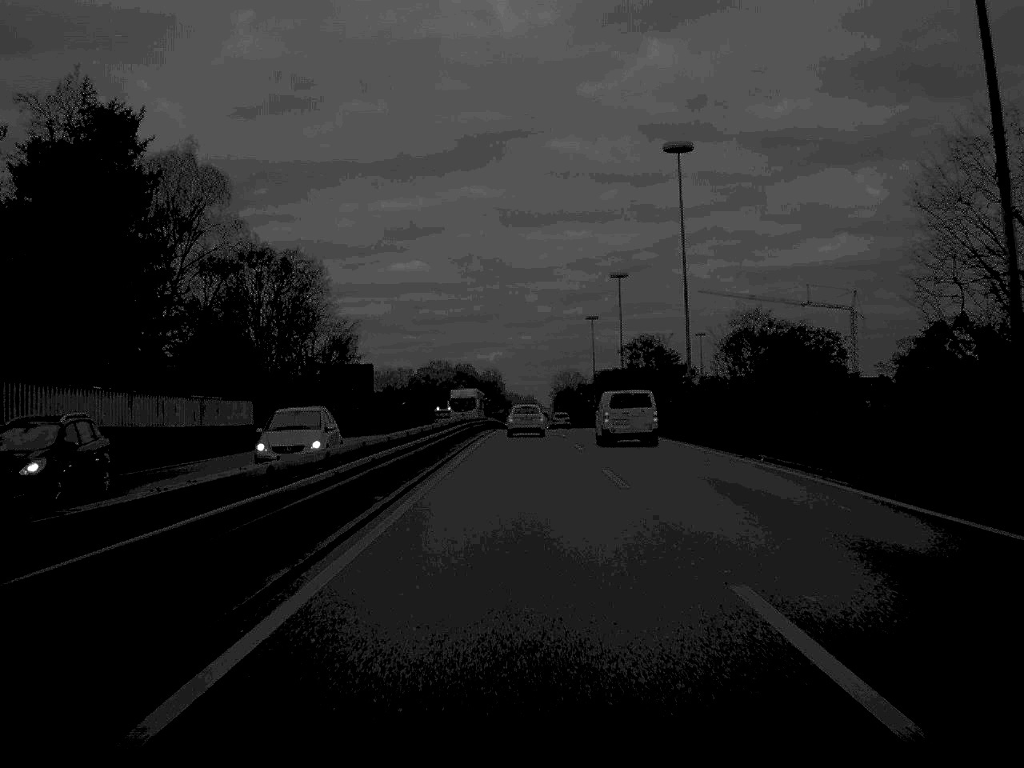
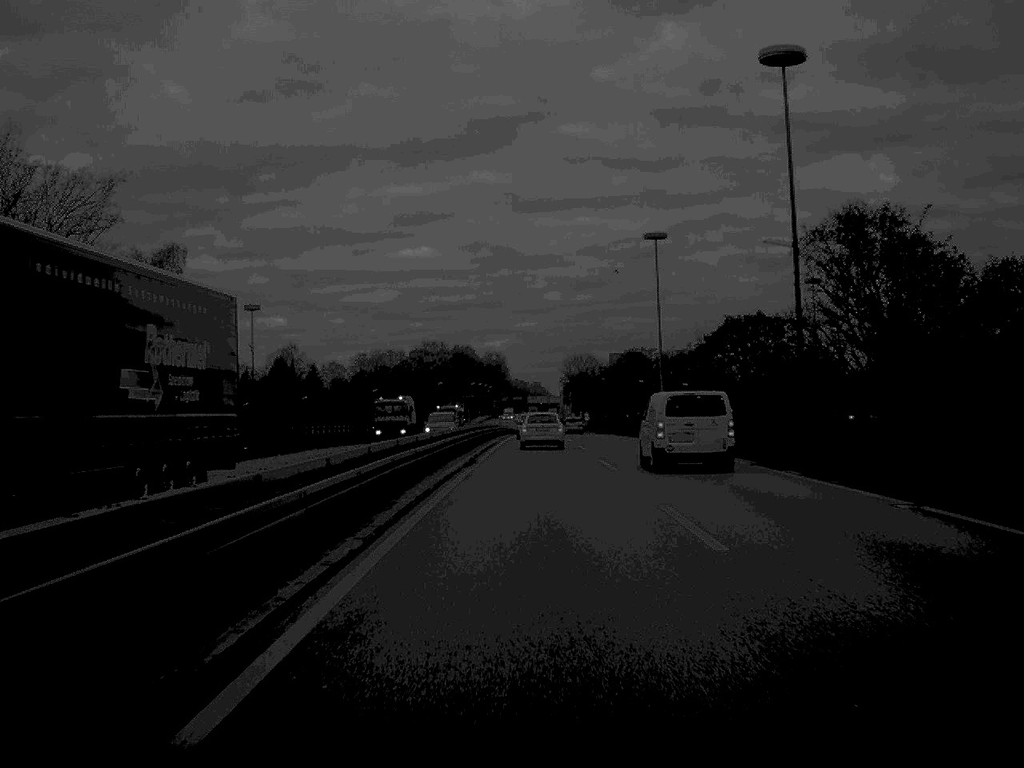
(-0.3, +63.6) m; 0°
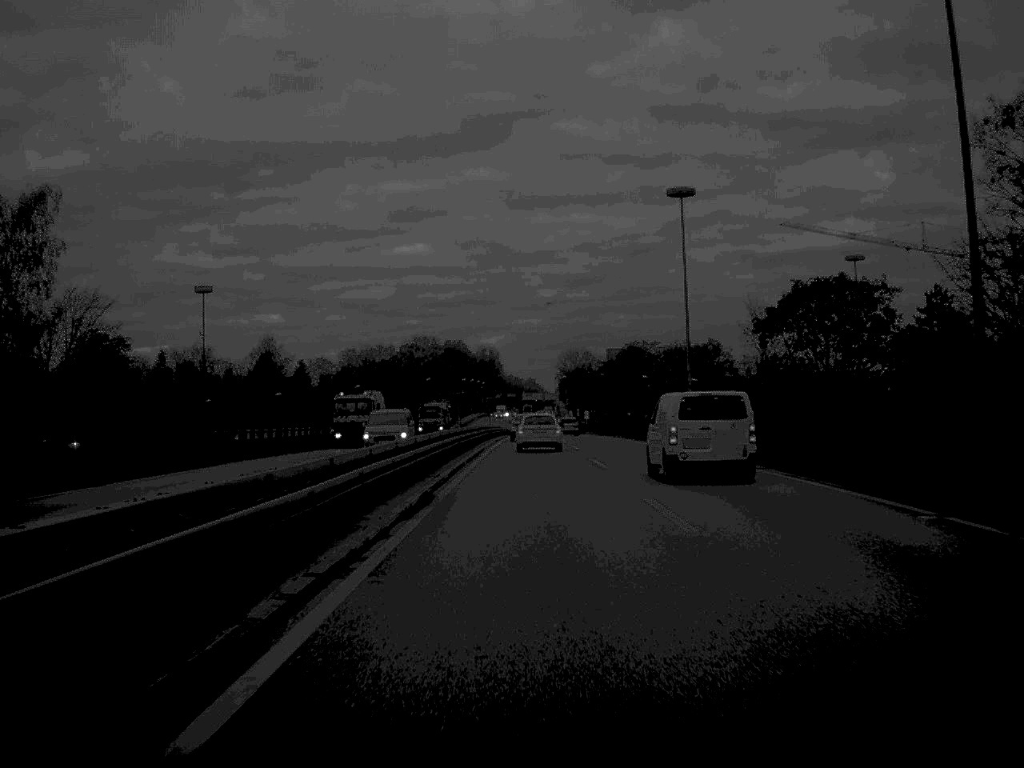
(0.0, +15.0) m; 0°
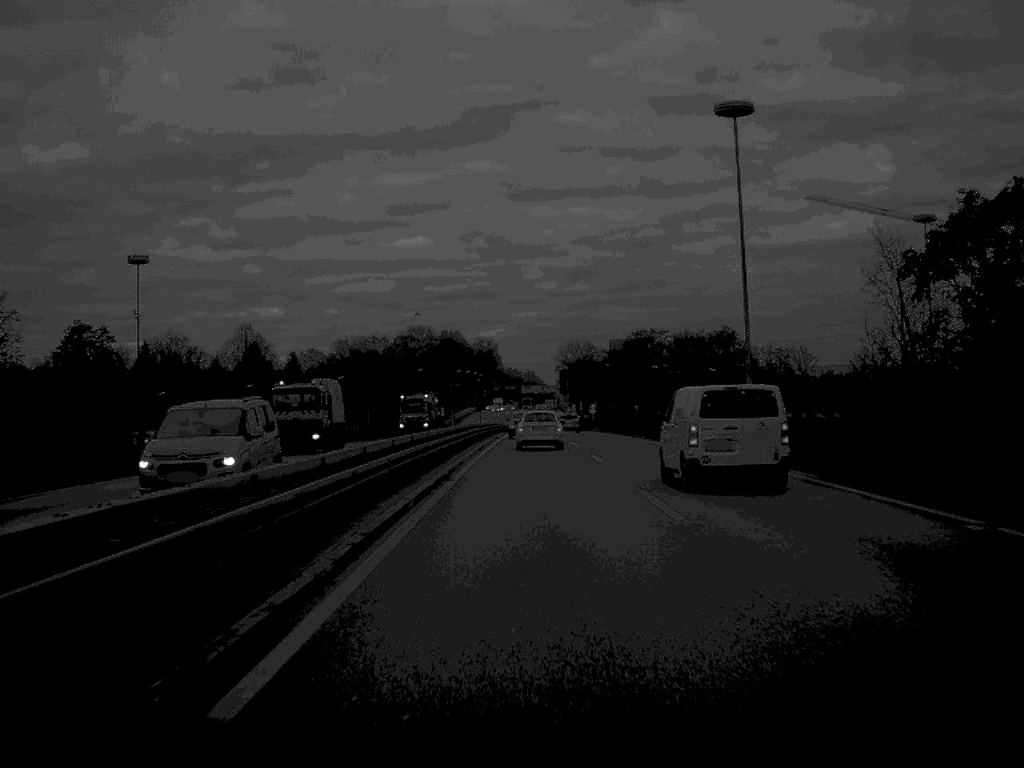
(0.0, +17.1) m; 0°
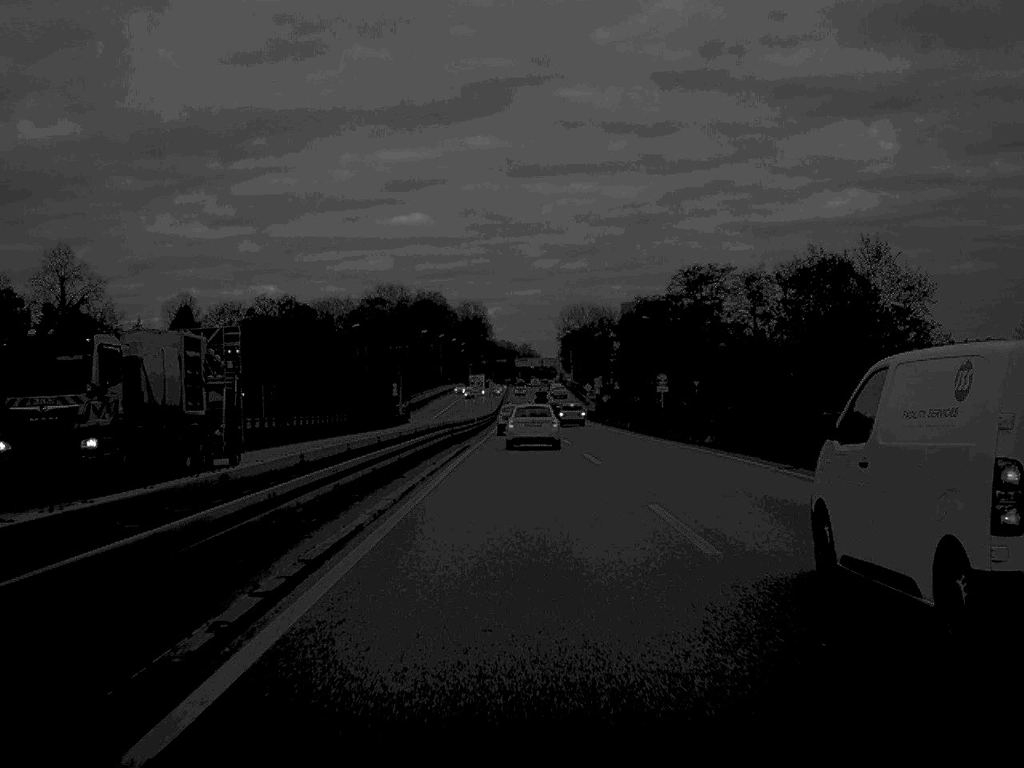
(+0.2, +75.9) m; 0°
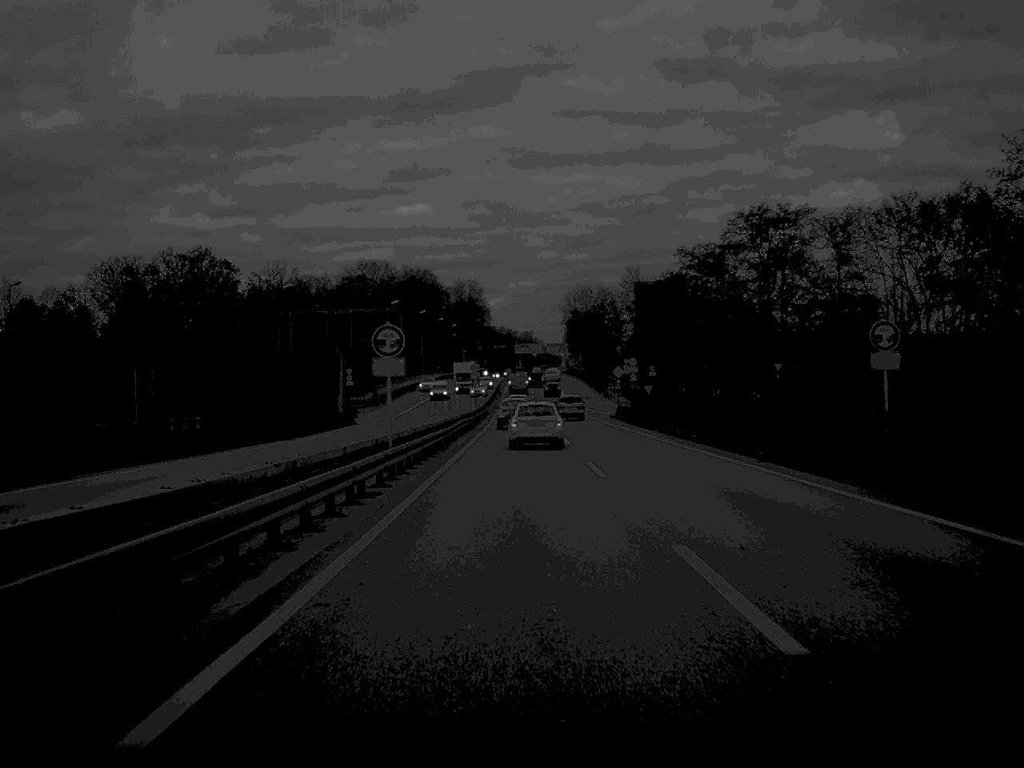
(0.0, +40.3) m; 0°
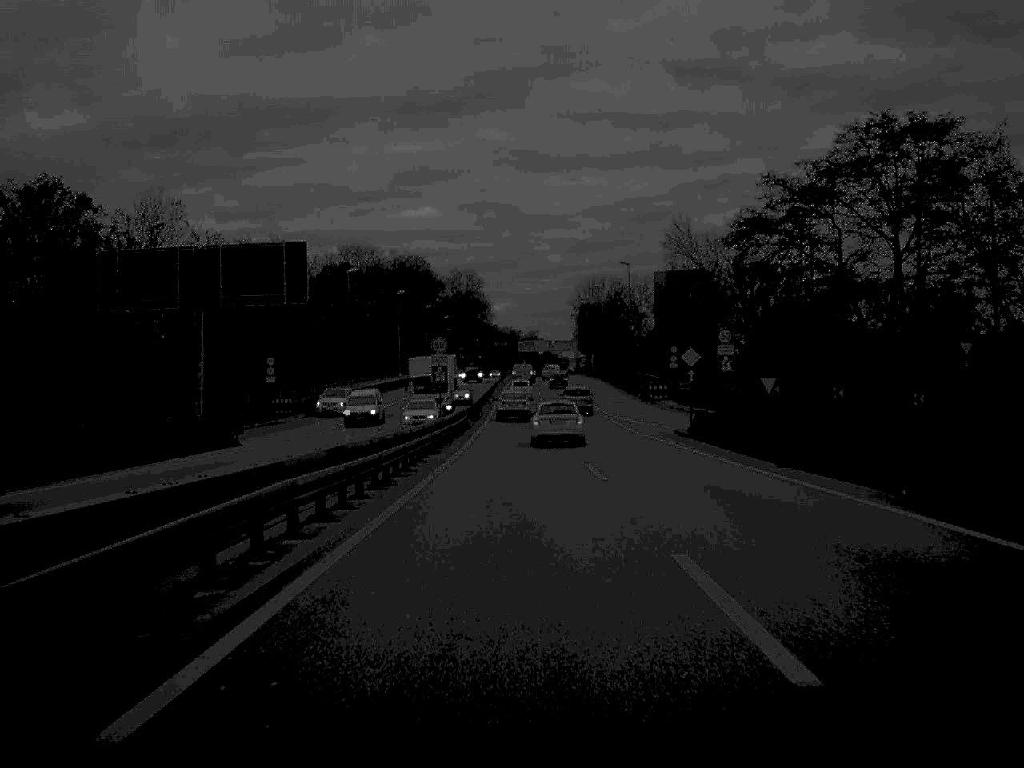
(-0.1, +36.8) m; 0°
